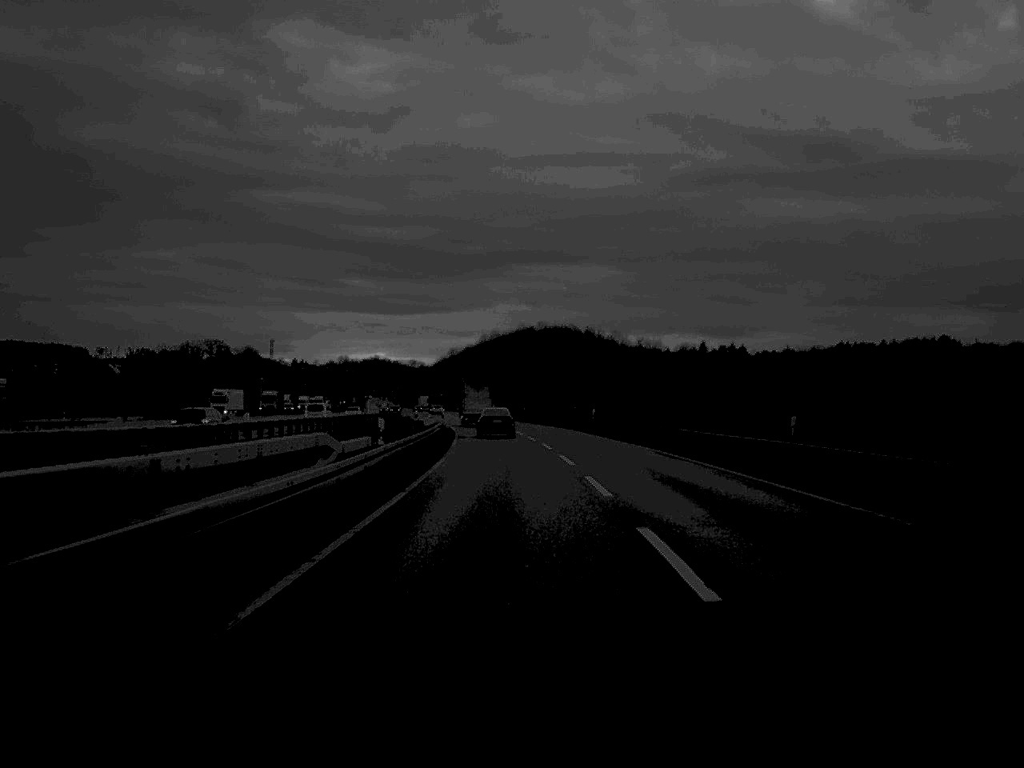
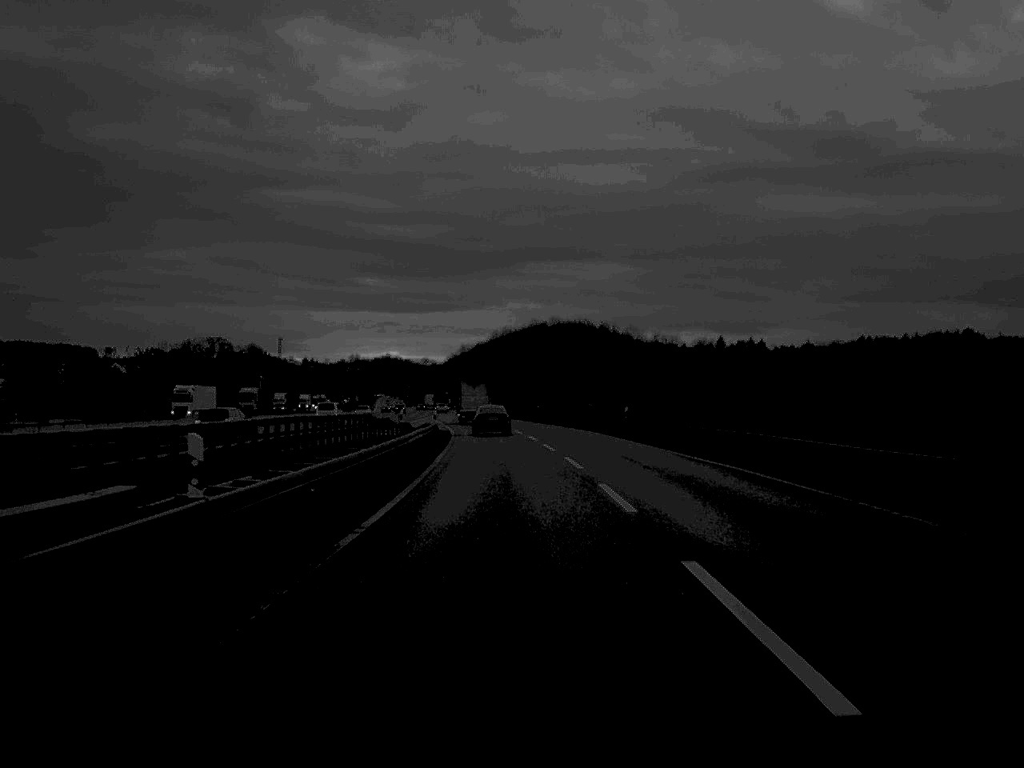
(-0.1, +15.8) m; -1°
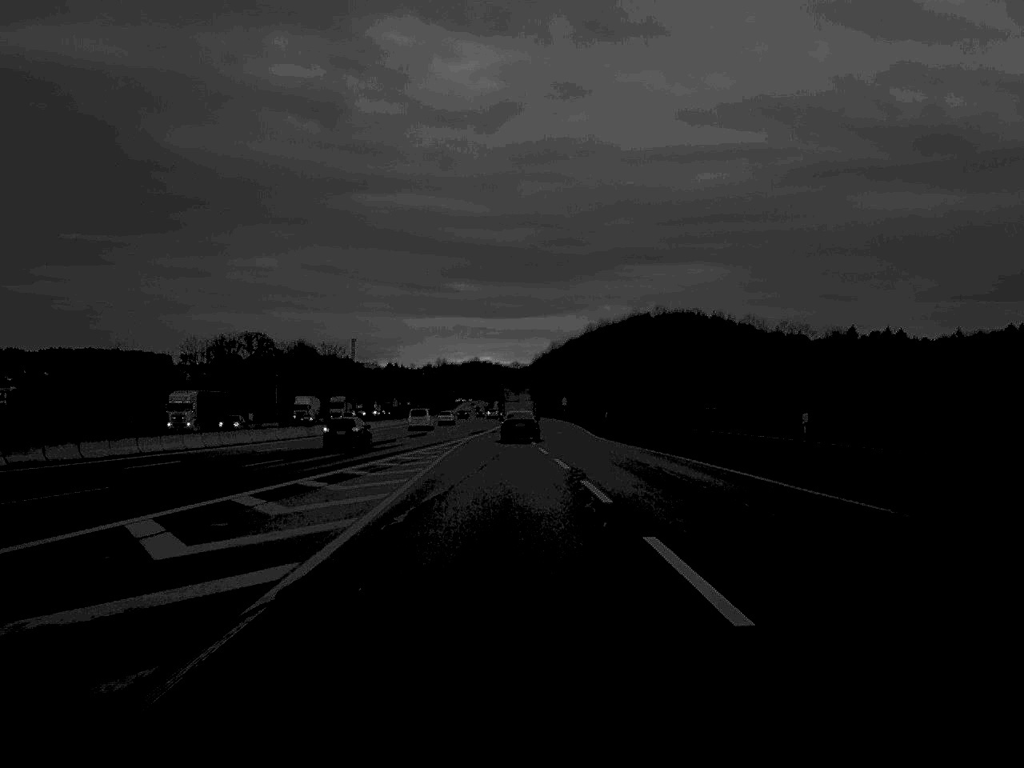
(-2.7, +80.7) m; -4°
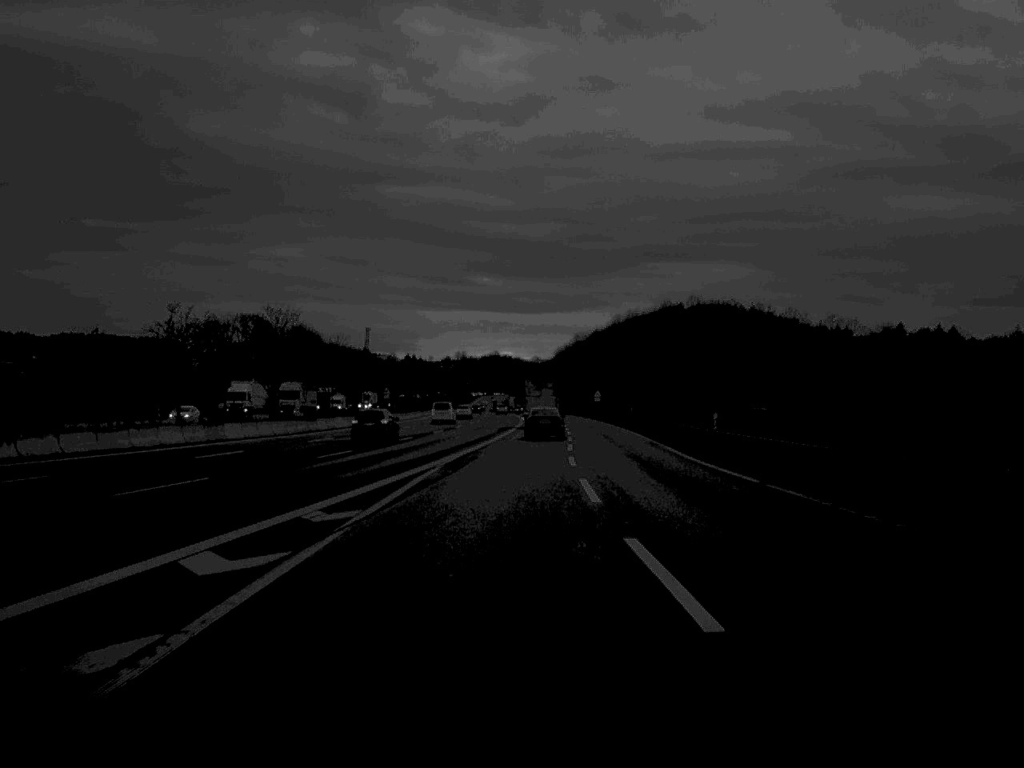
(-0.4, +35.8) m; -1°
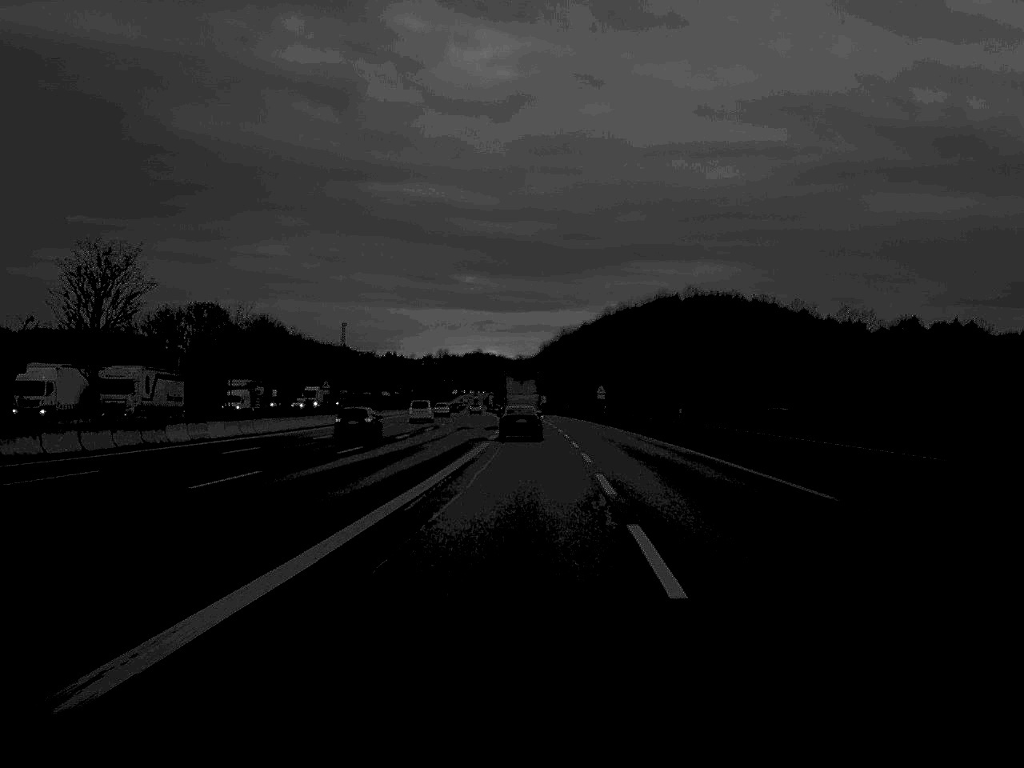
(+0.2, +34.2) m; +1°
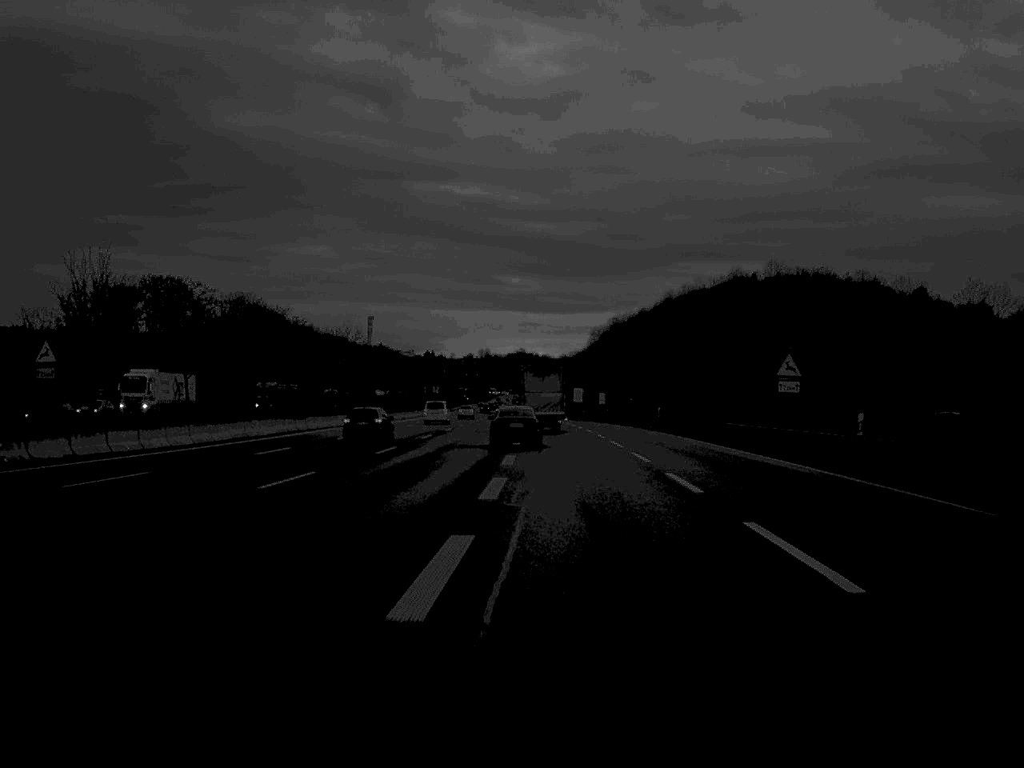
(-0.4, +71.5) m; -2°
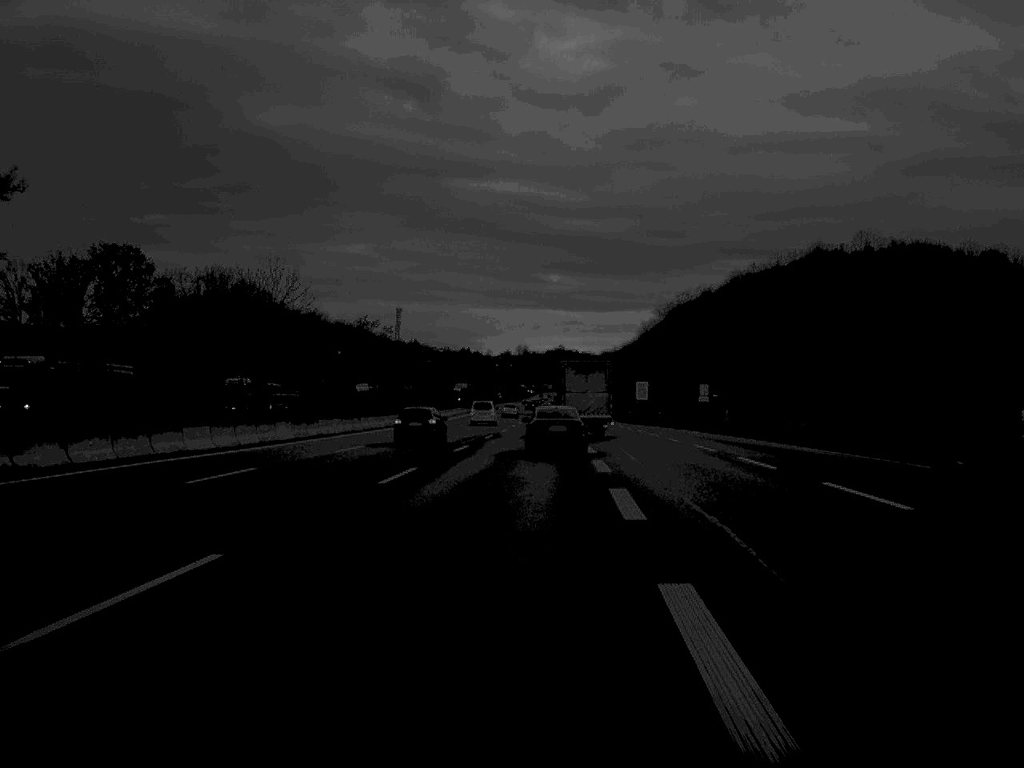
(-1.2, +52.2) m; -2°
